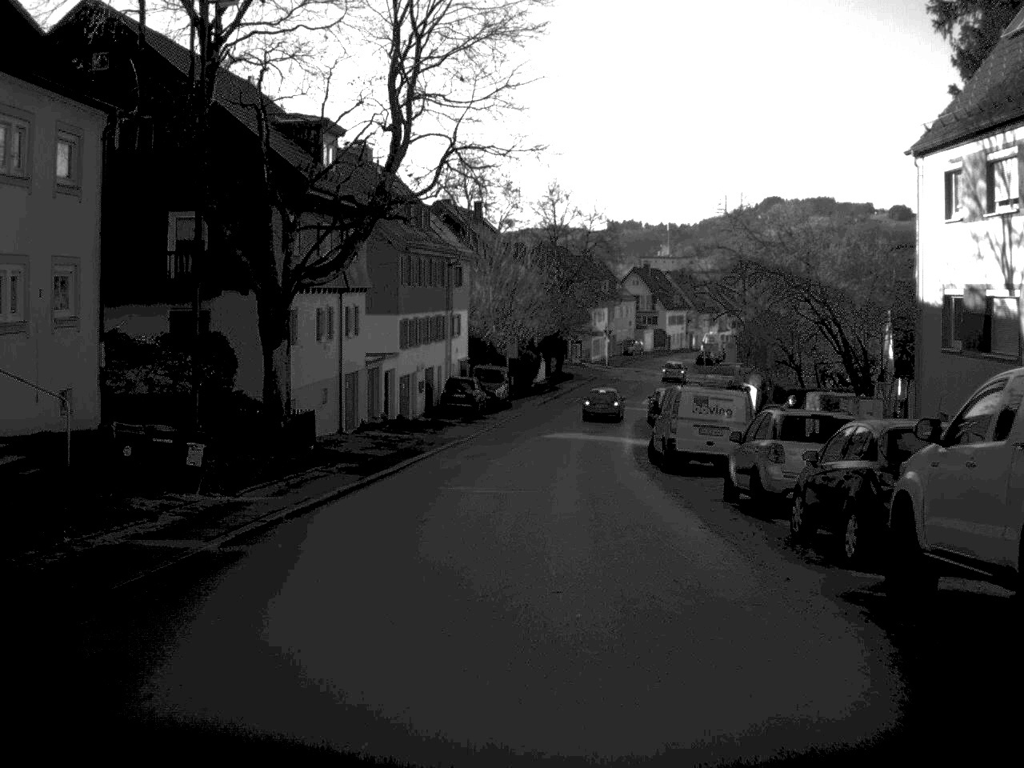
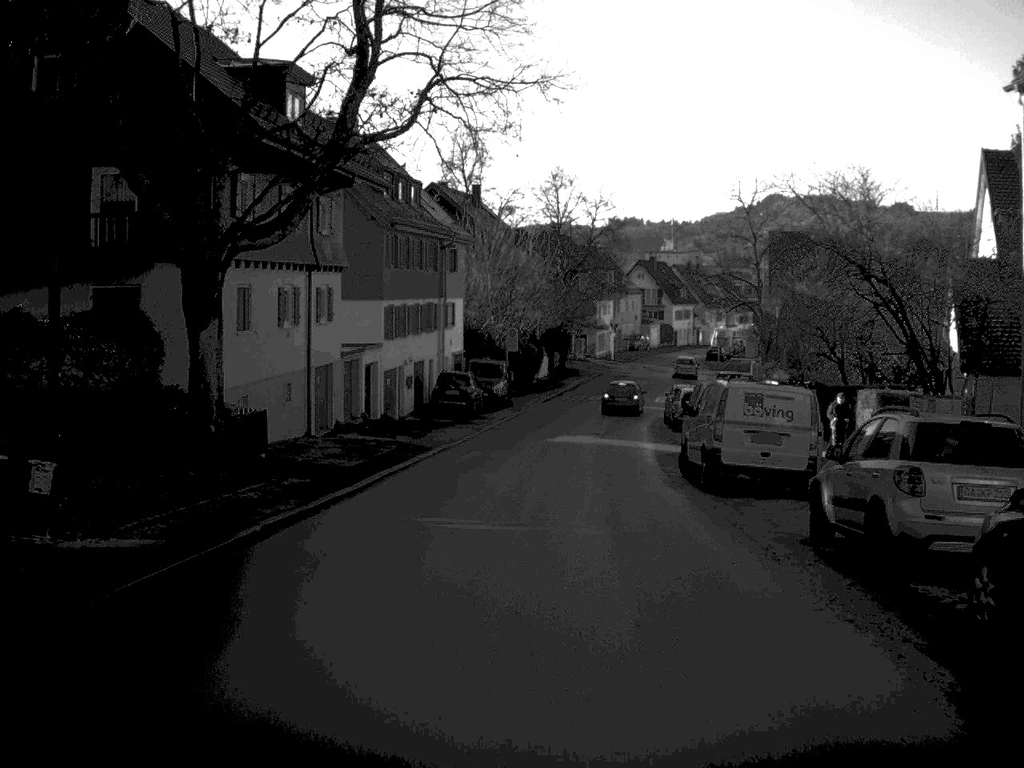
(0.0, +6.2) m; 0°
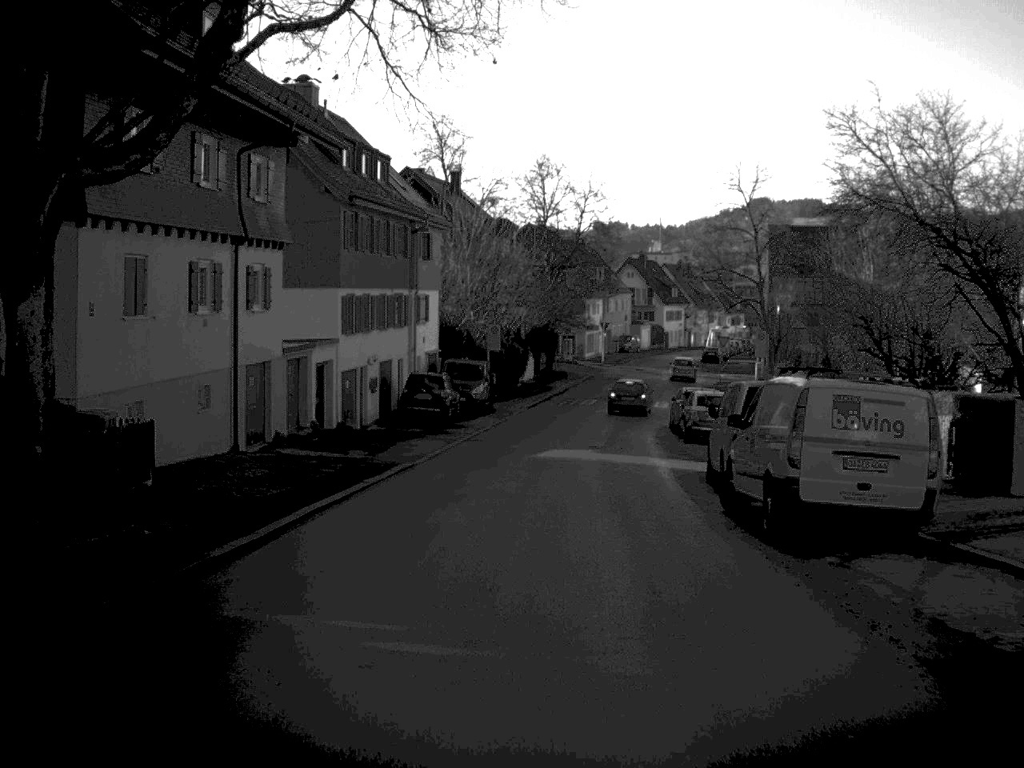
(0.0, +7.1) m; +1°
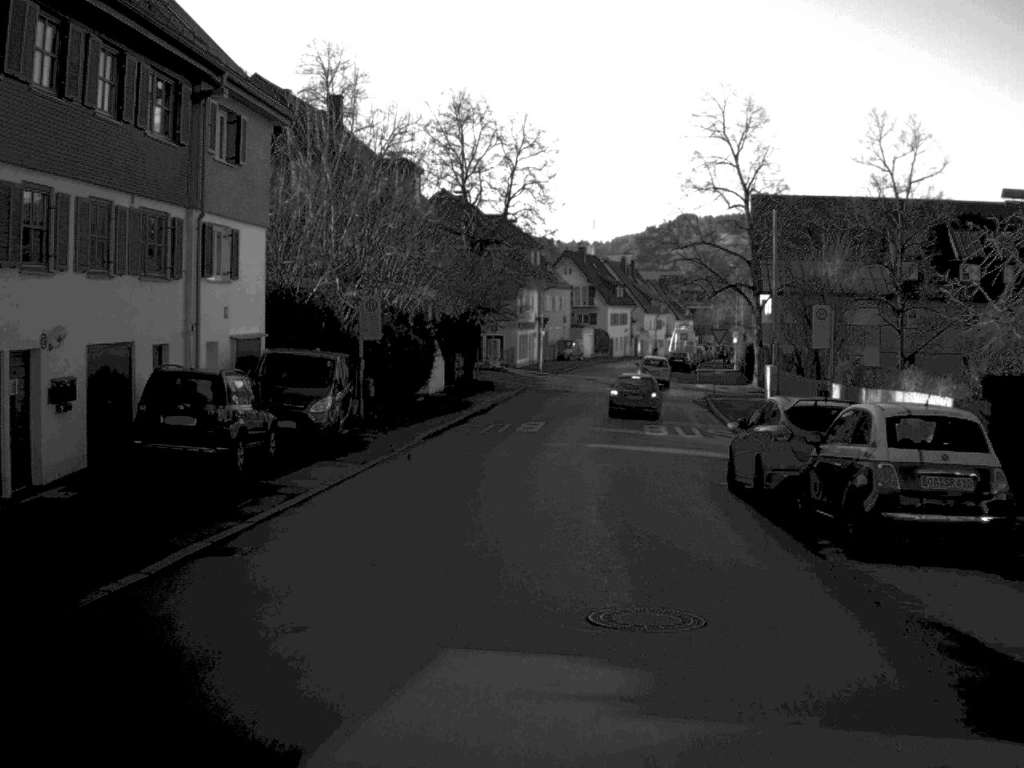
(+0.7, +24.4) m; +3°
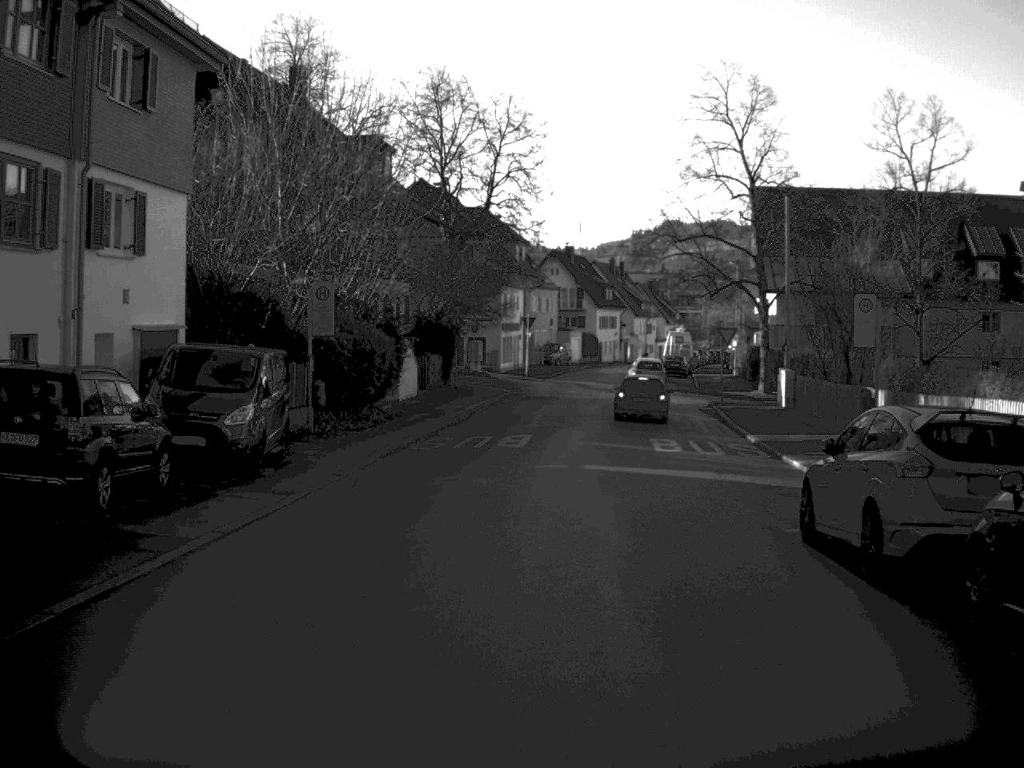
(0.0, +6.2) m; +1°
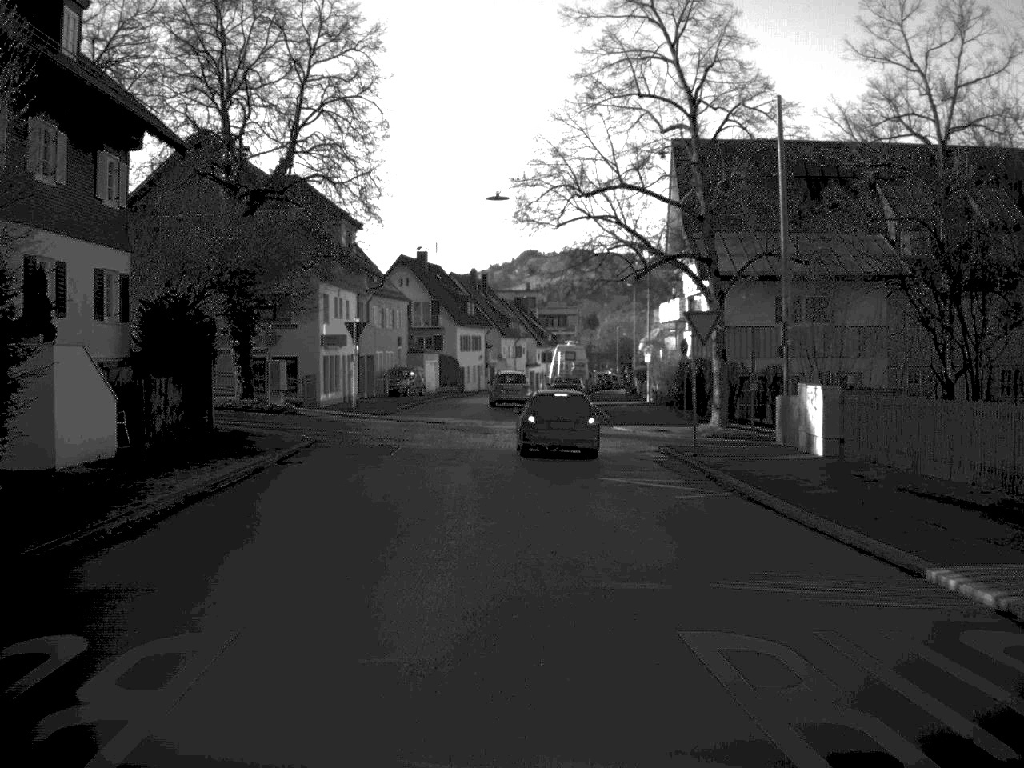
(+1.0, +22.8) m; +6°
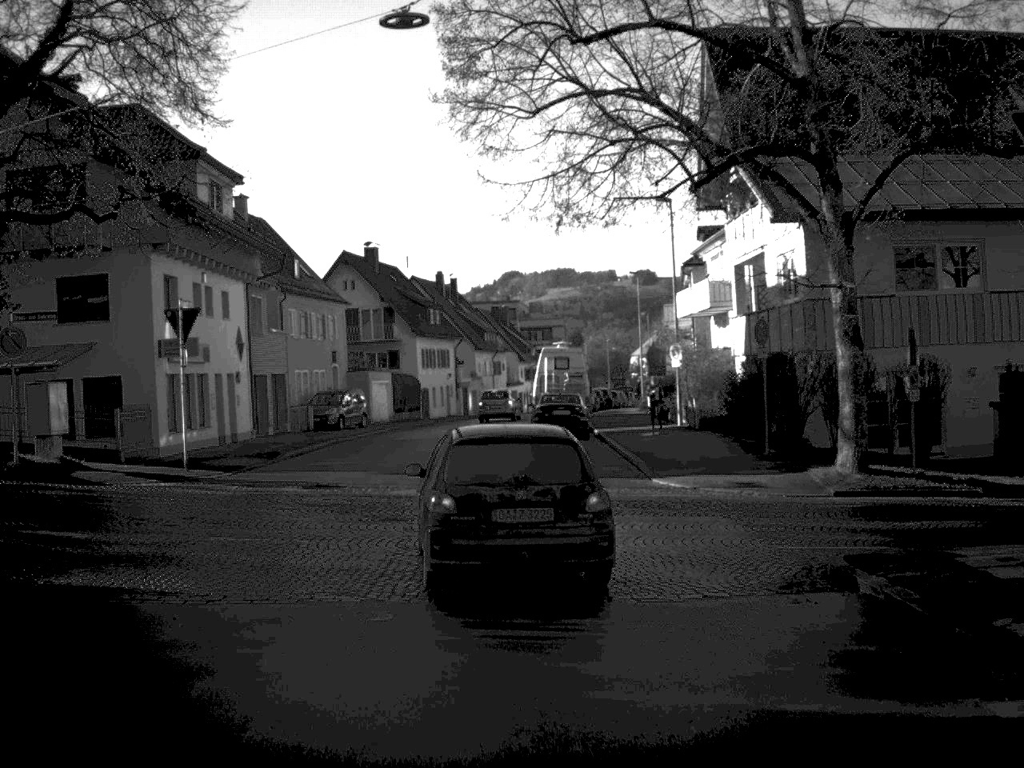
(+0.3, +19.7) m; 0°
